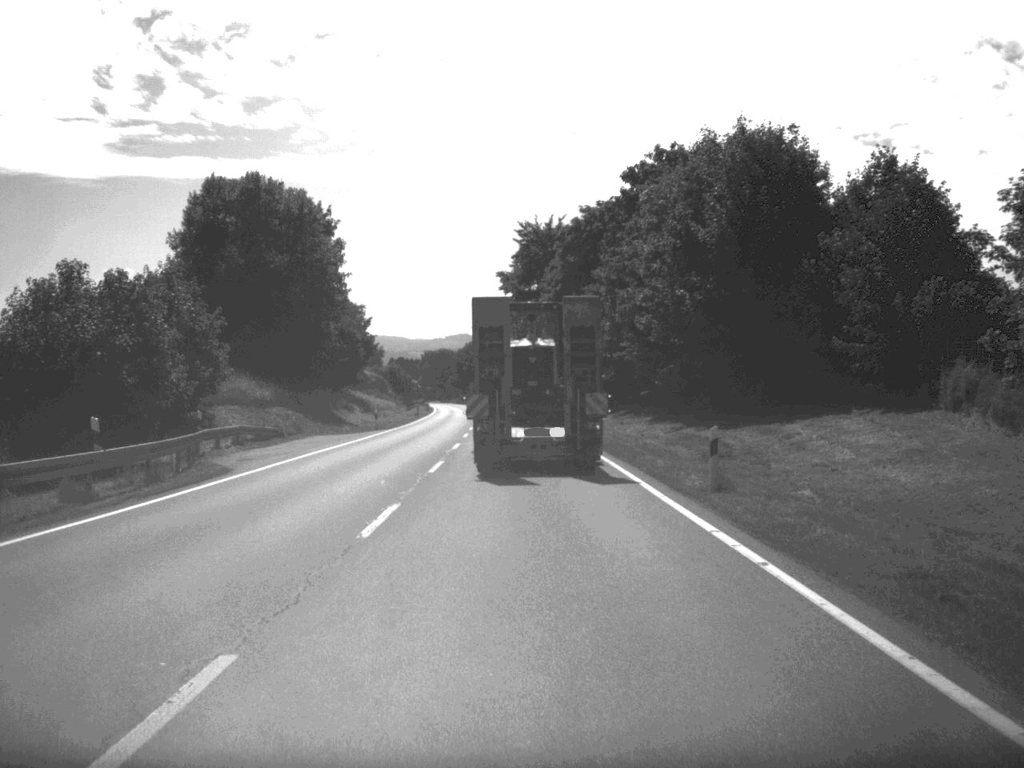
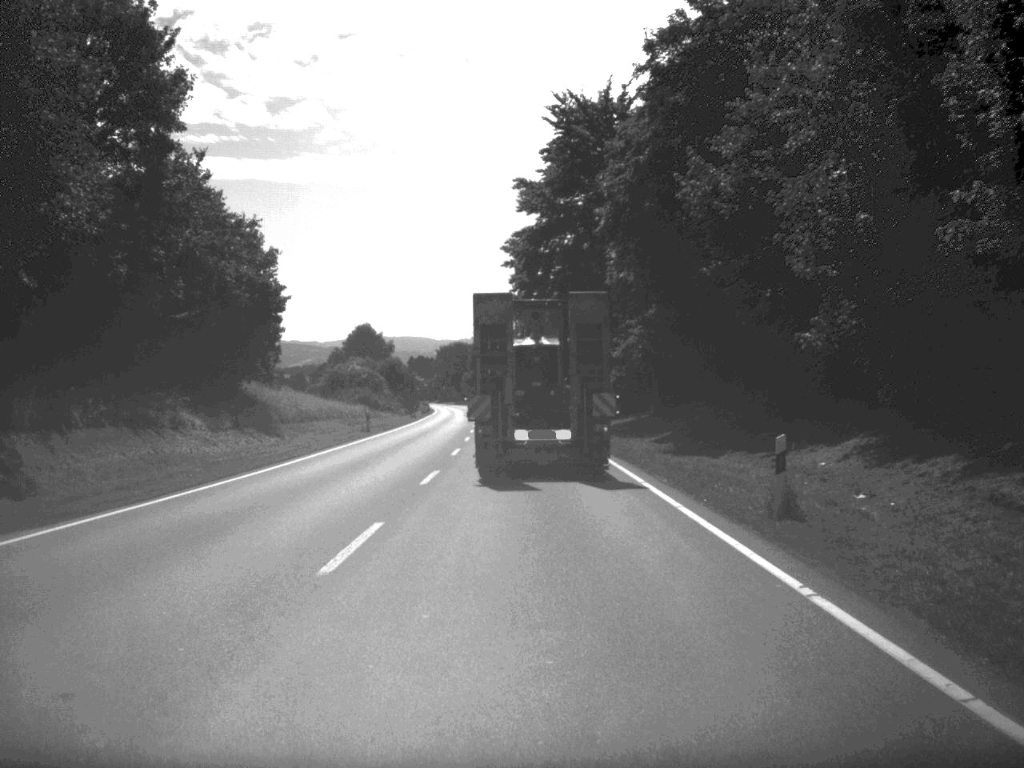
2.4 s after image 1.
(-0.7, +50.5) m; -1°
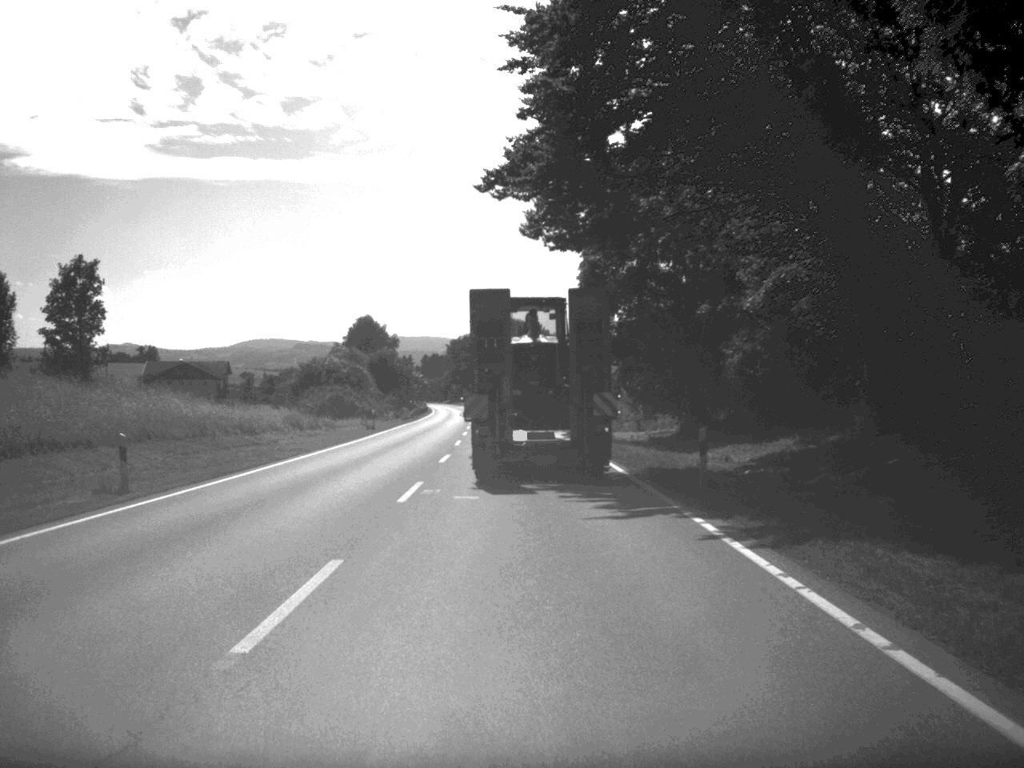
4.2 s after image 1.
(-0.3, +39.2) m; -1°
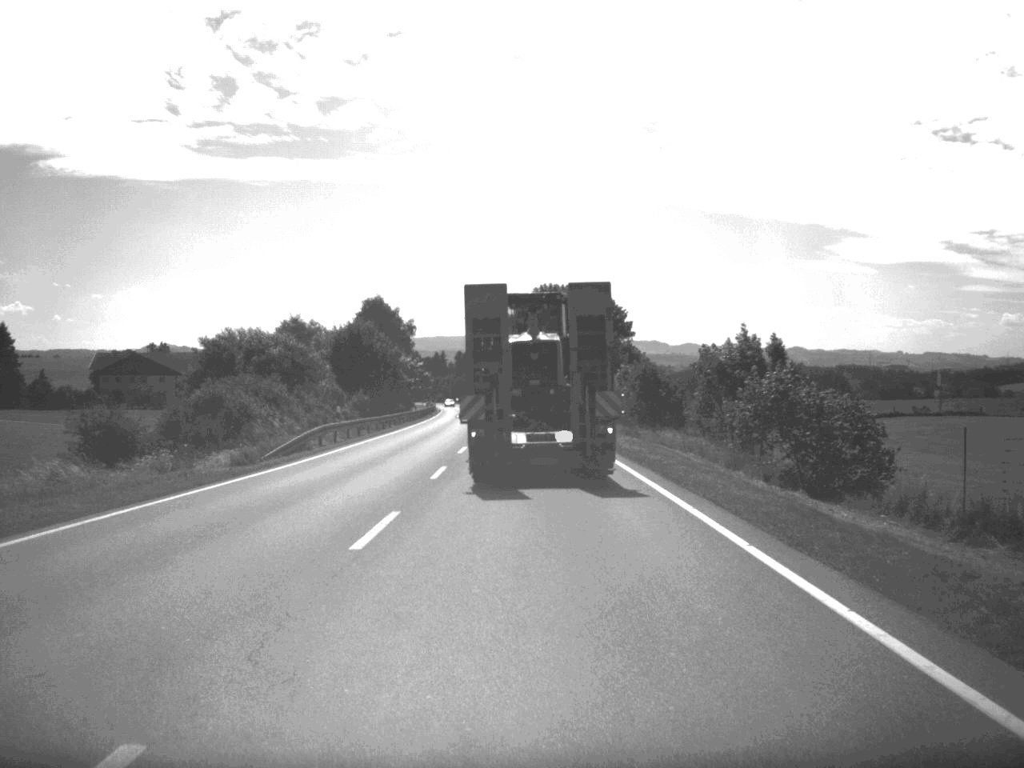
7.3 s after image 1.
(-1.3, +64.8) m; -2°
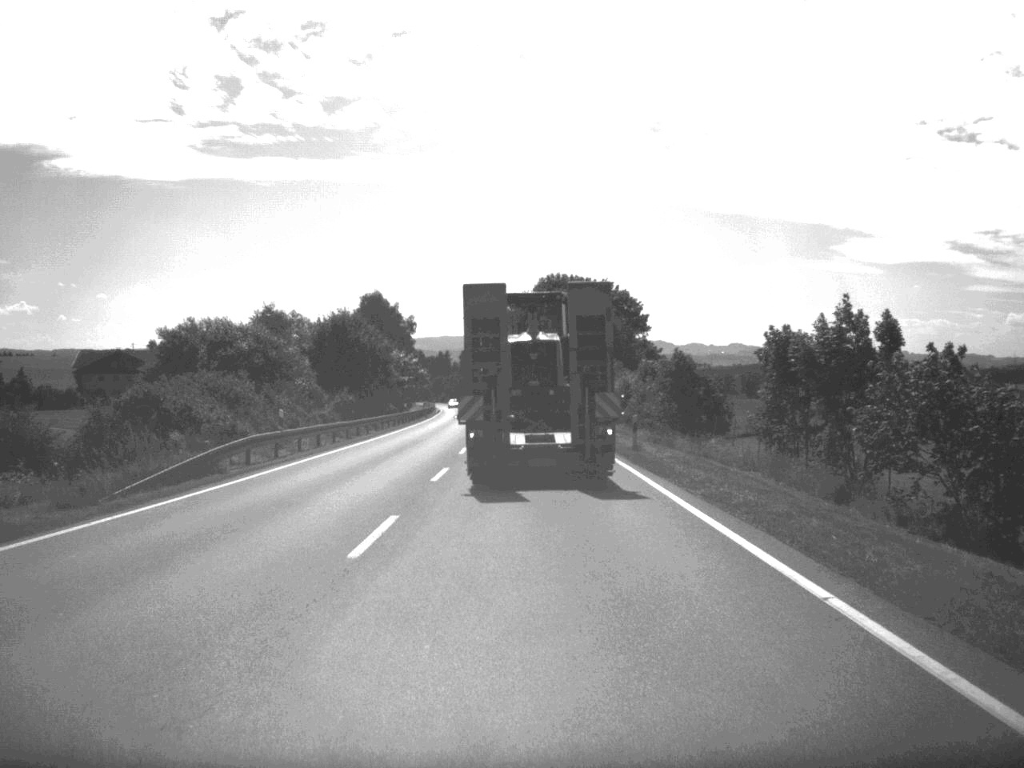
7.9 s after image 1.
(0.0, +12.2) m; 0°
